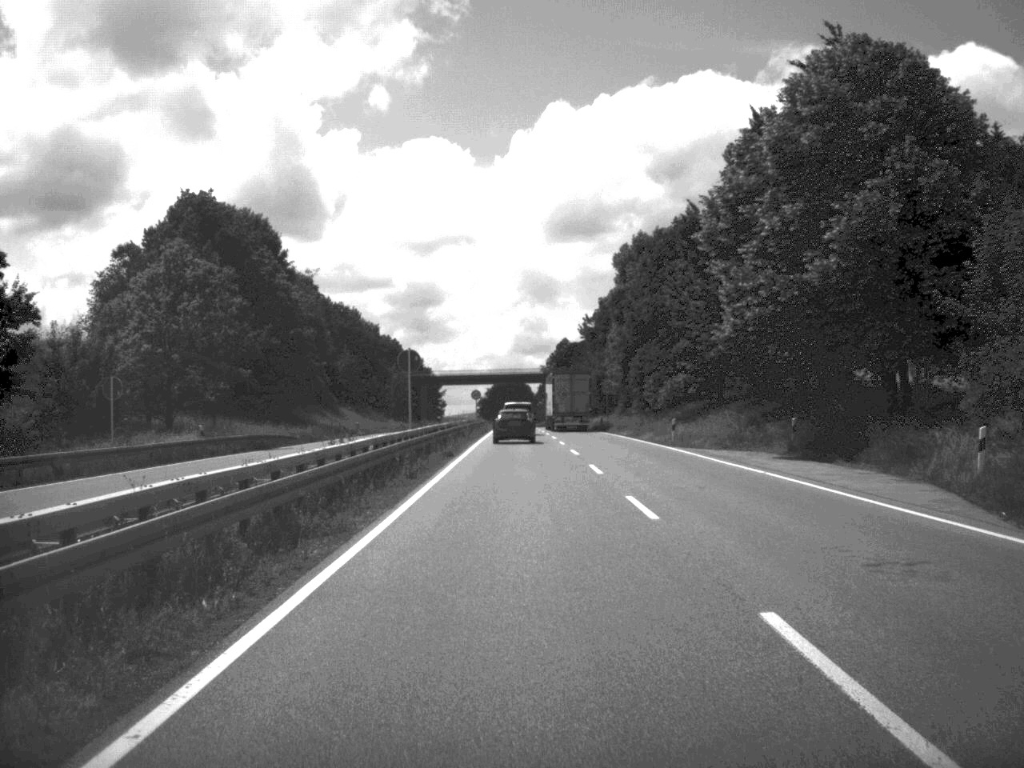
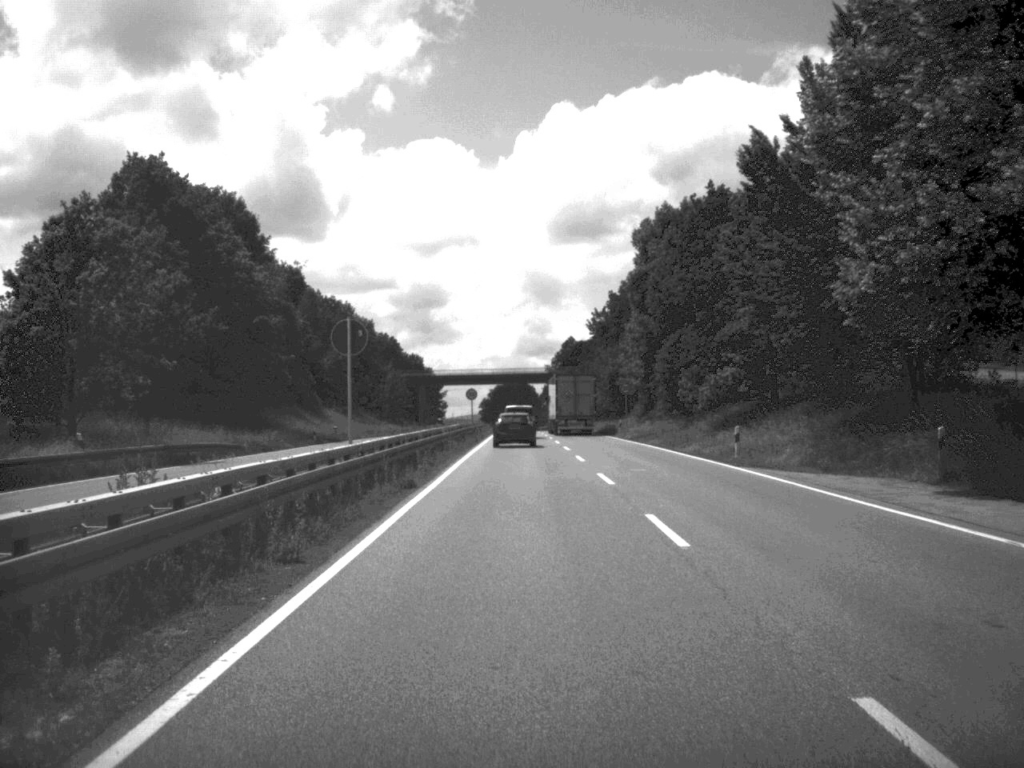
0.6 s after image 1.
(0.0, +14.7) m; 0°
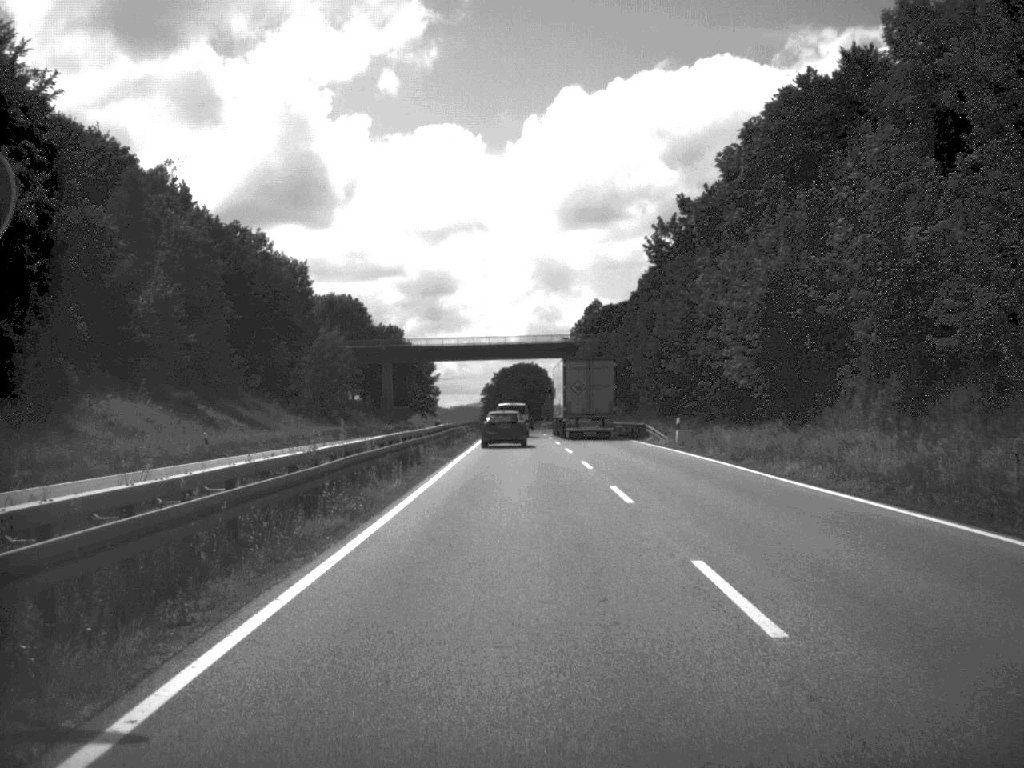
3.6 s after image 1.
(-0.4, +76.4) m; -1°
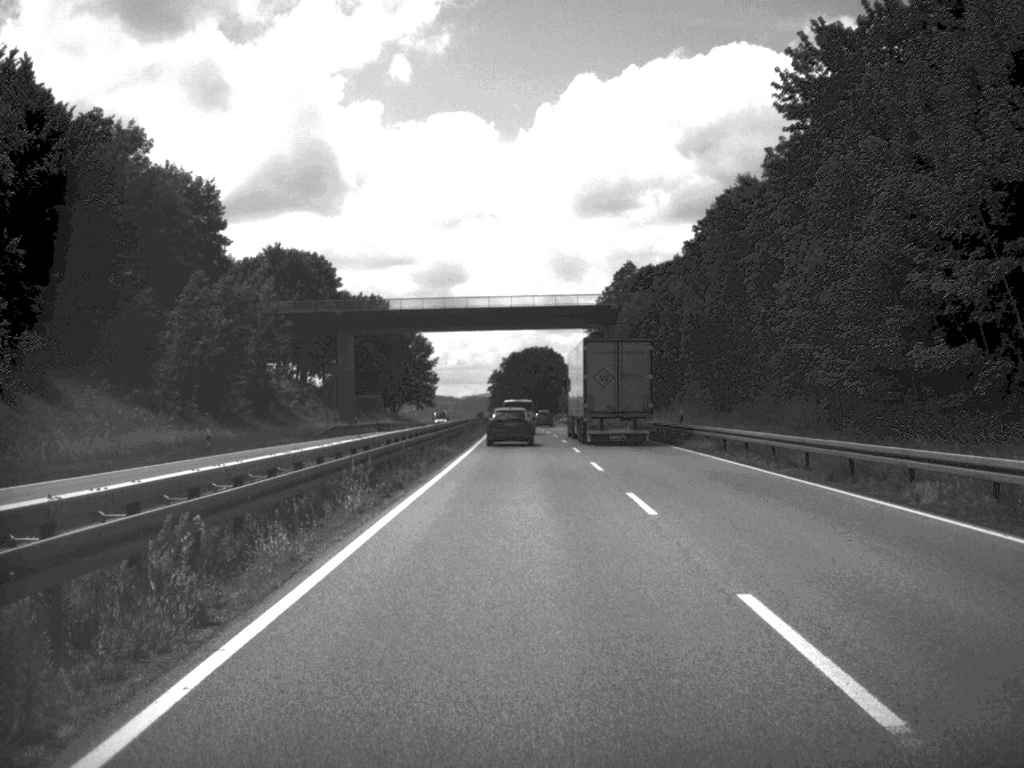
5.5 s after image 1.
(-0.3, +49.6) m; -1°
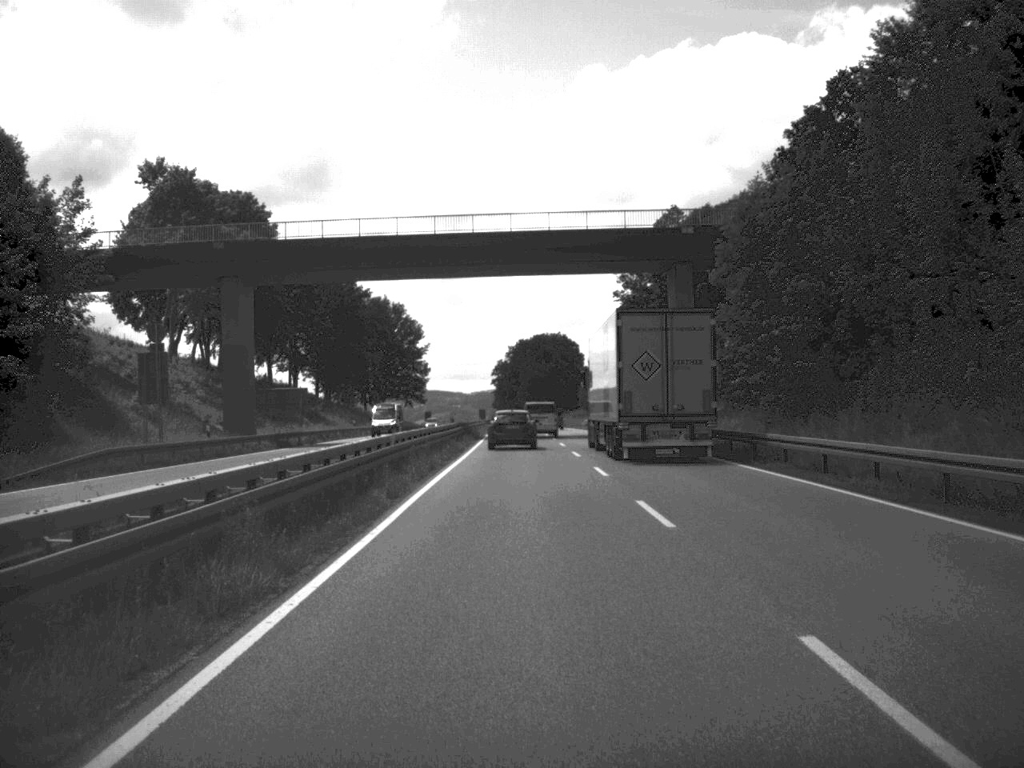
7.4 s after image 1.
(-0.2, +49.0) m; -1°
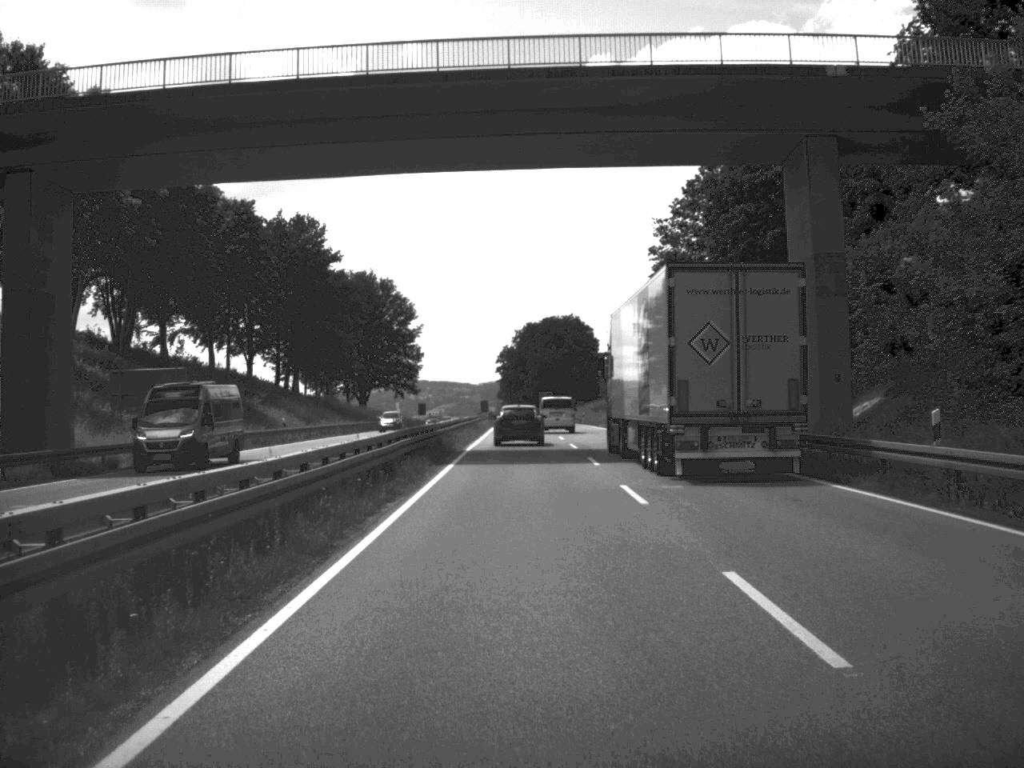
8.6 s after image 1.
(-0.2, +32.2) m; 0°
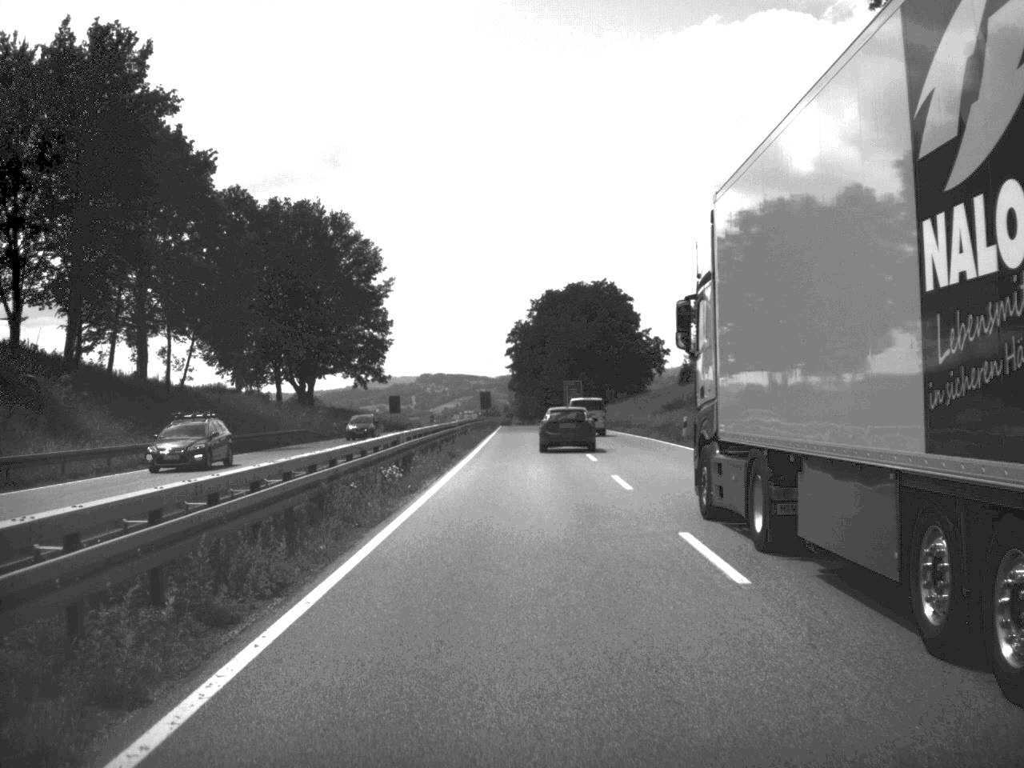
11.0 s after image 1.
(-0.5, +67.1) m; -1°
